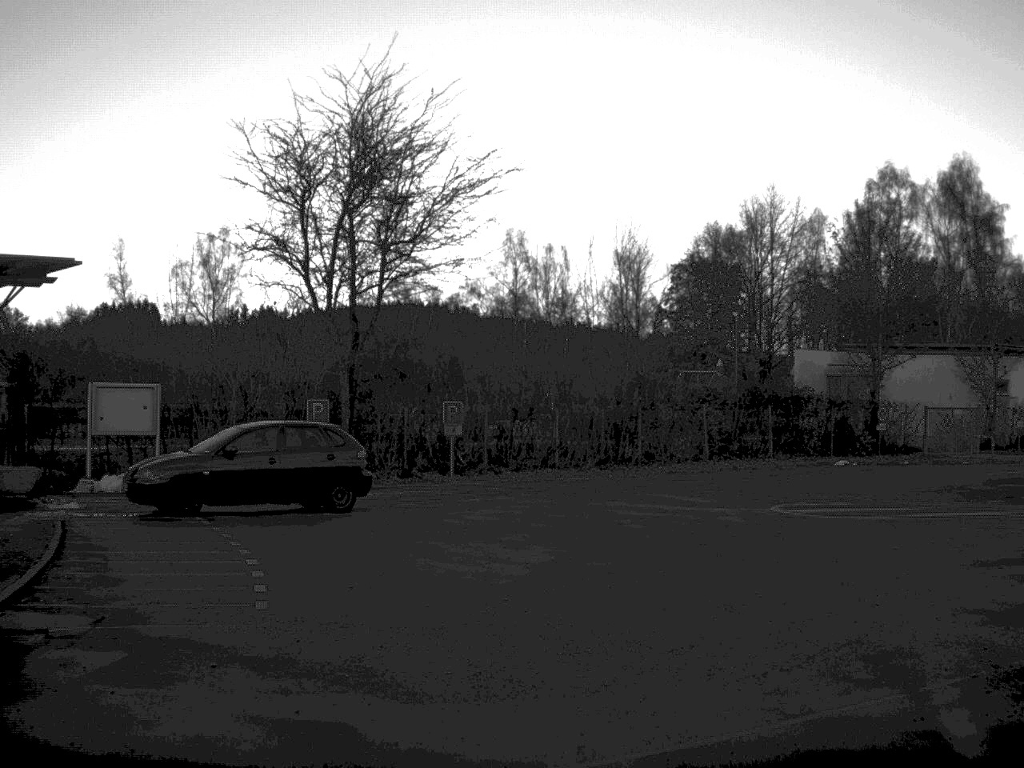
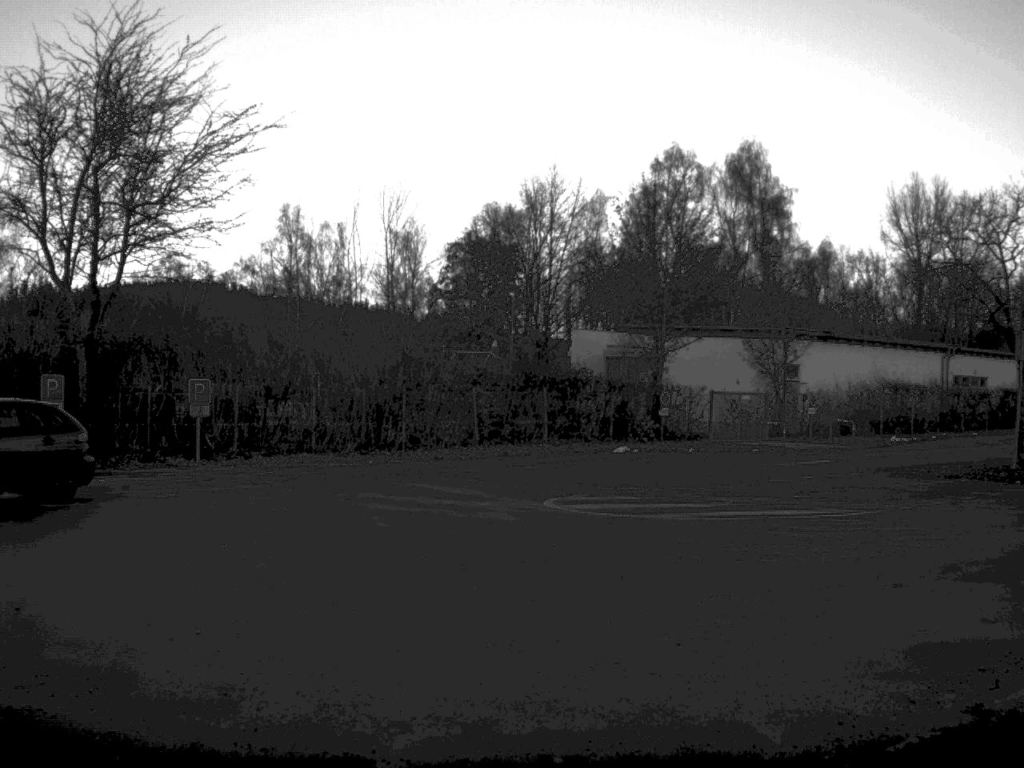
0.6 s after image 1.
(+0.2, +2.4) m; +10°
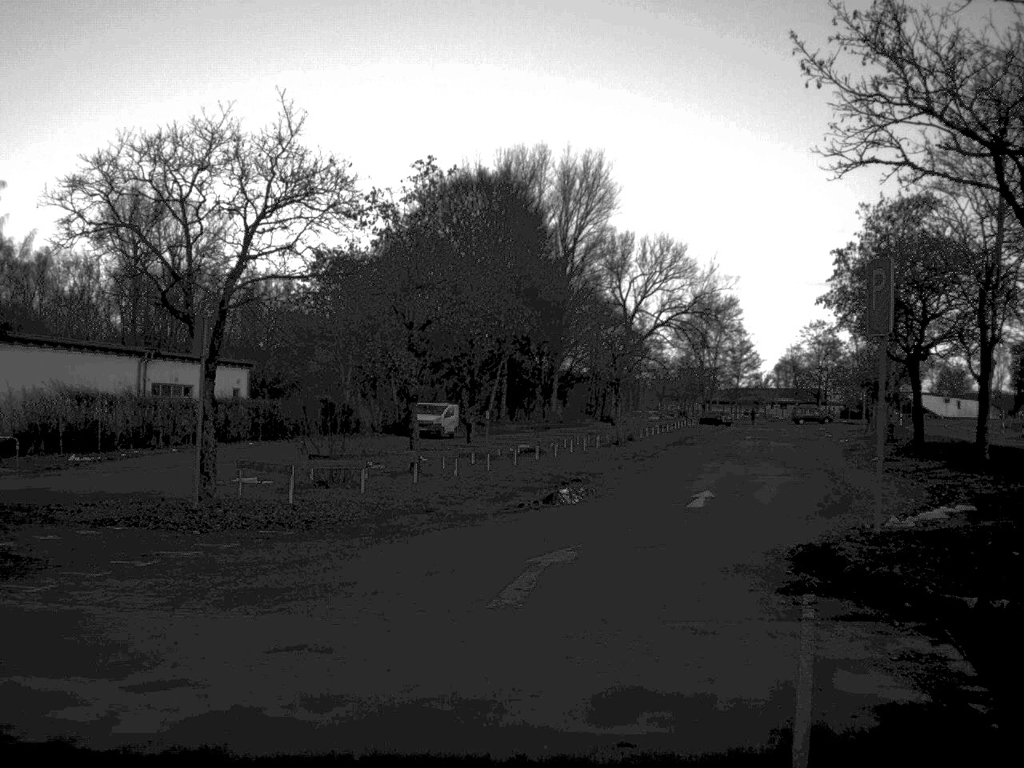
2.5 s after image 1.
(+2.5, +7.2) m; +34°
